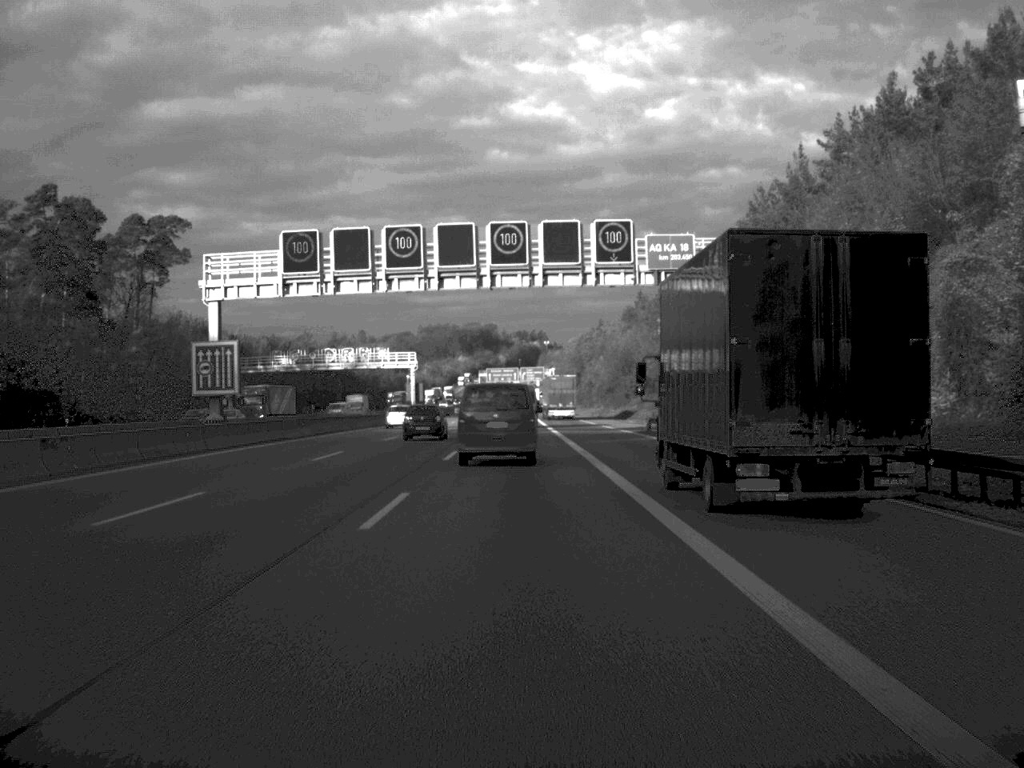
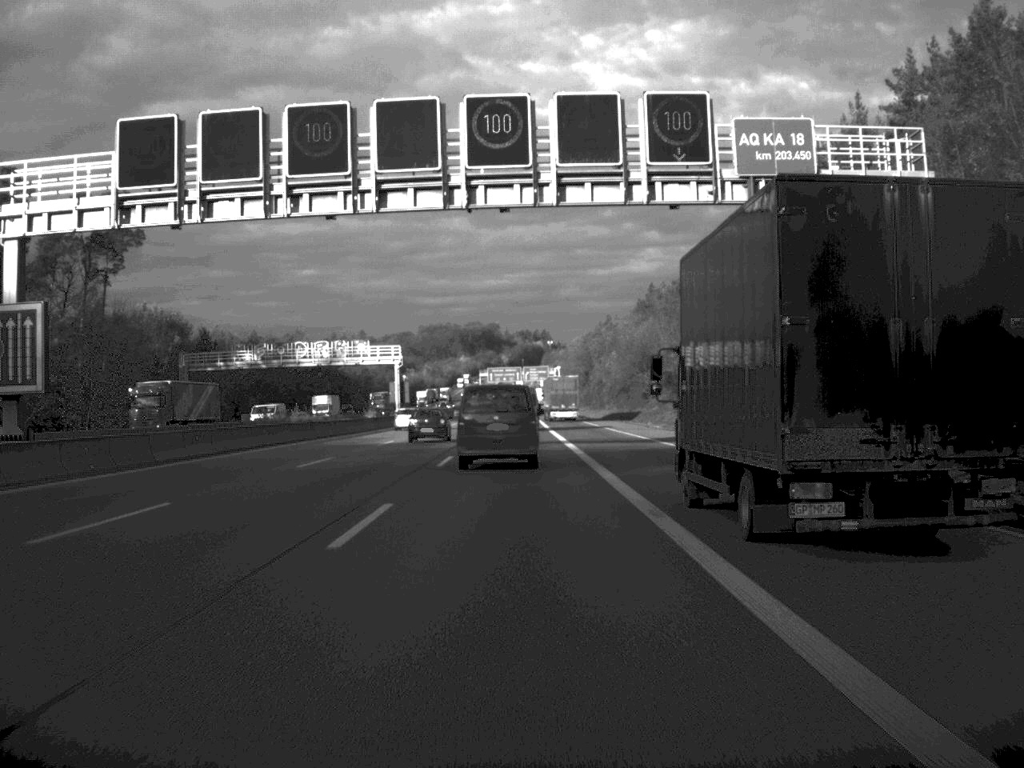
(0.0, +19.8) m; 0°
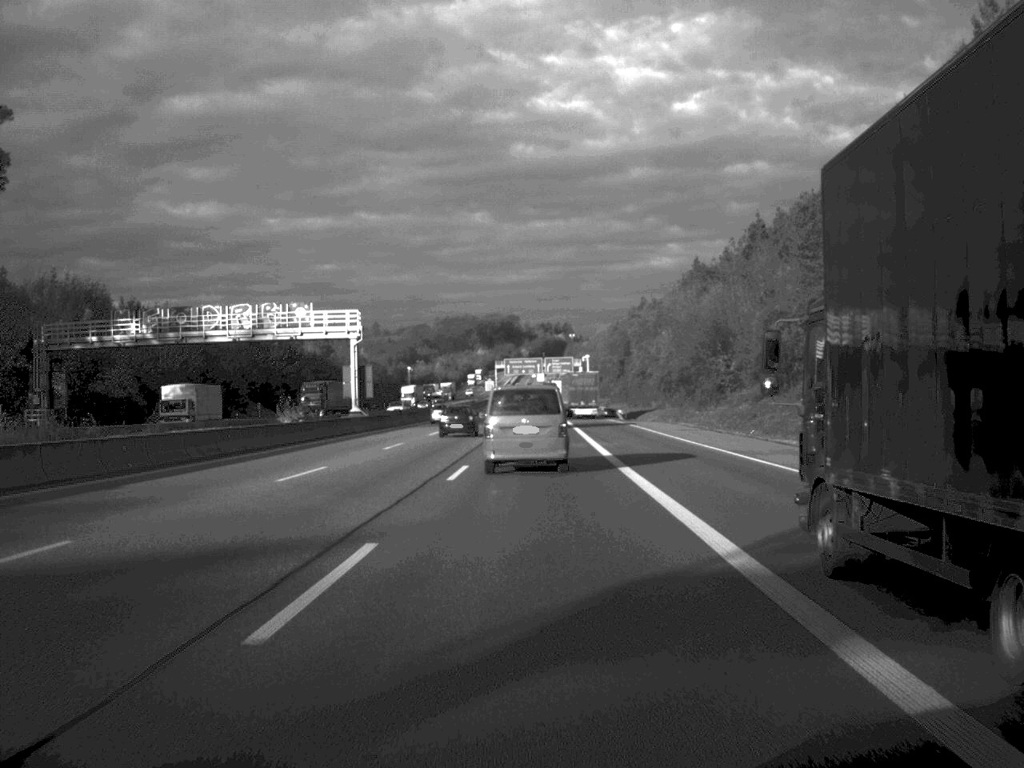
(-0.3, +40.9) m; -1°
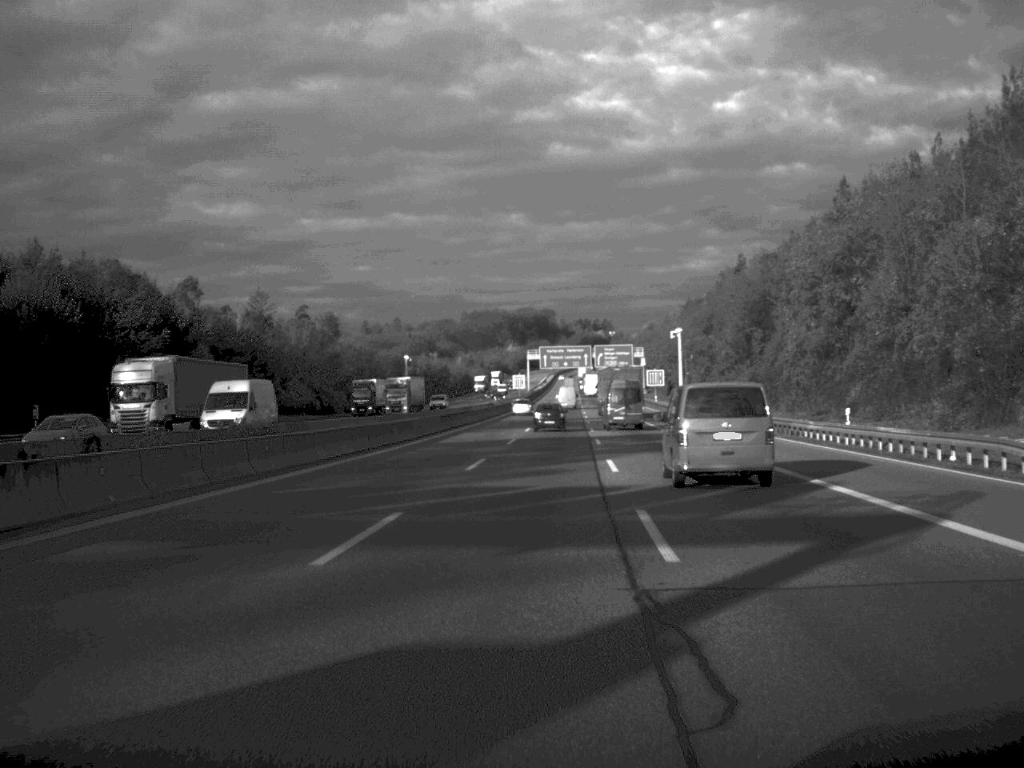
(-1.9, +84.5) m; -1°
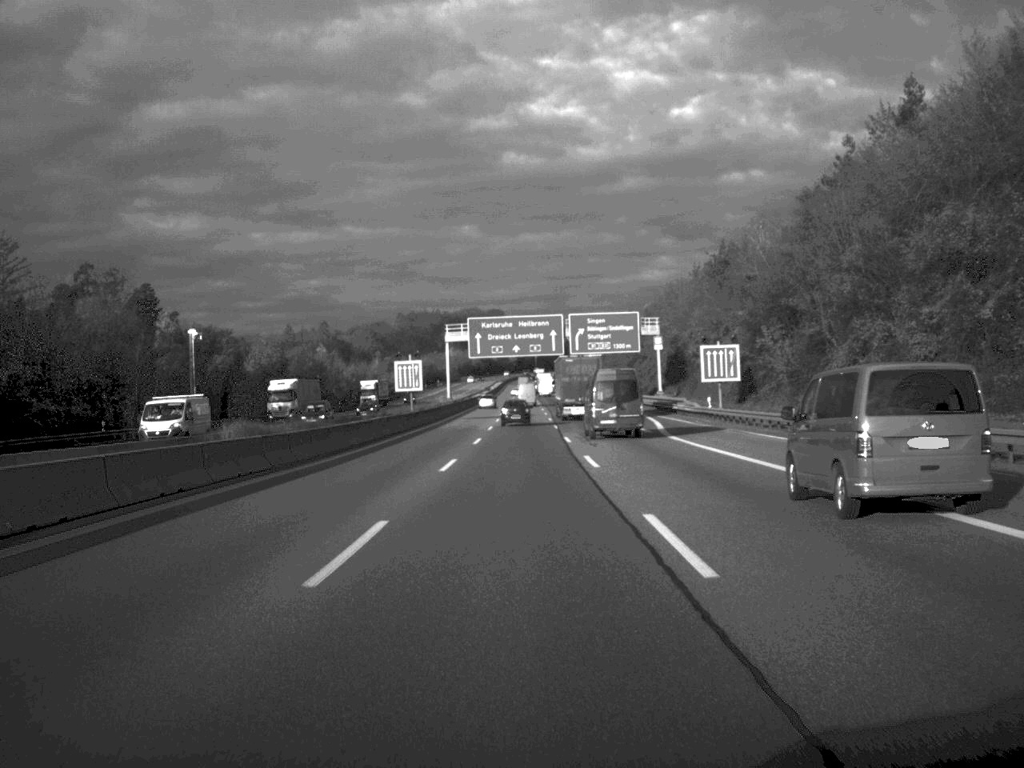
(+3.2, +108.0) m; +2°
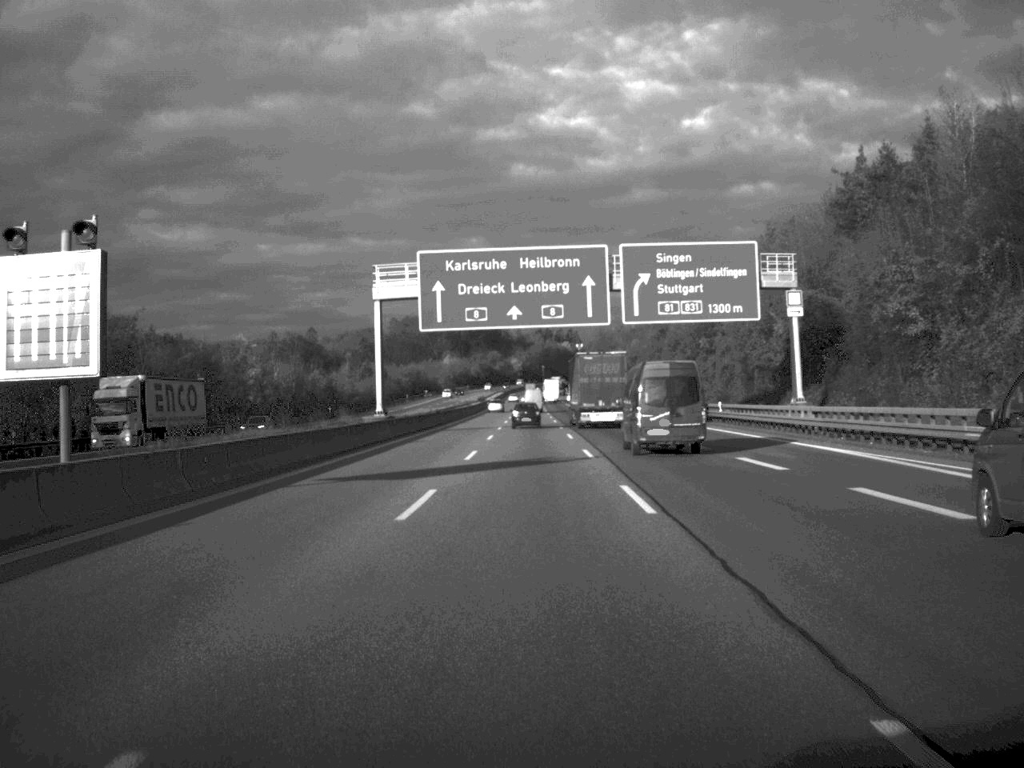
(-0.2, +64.3) m; 0°
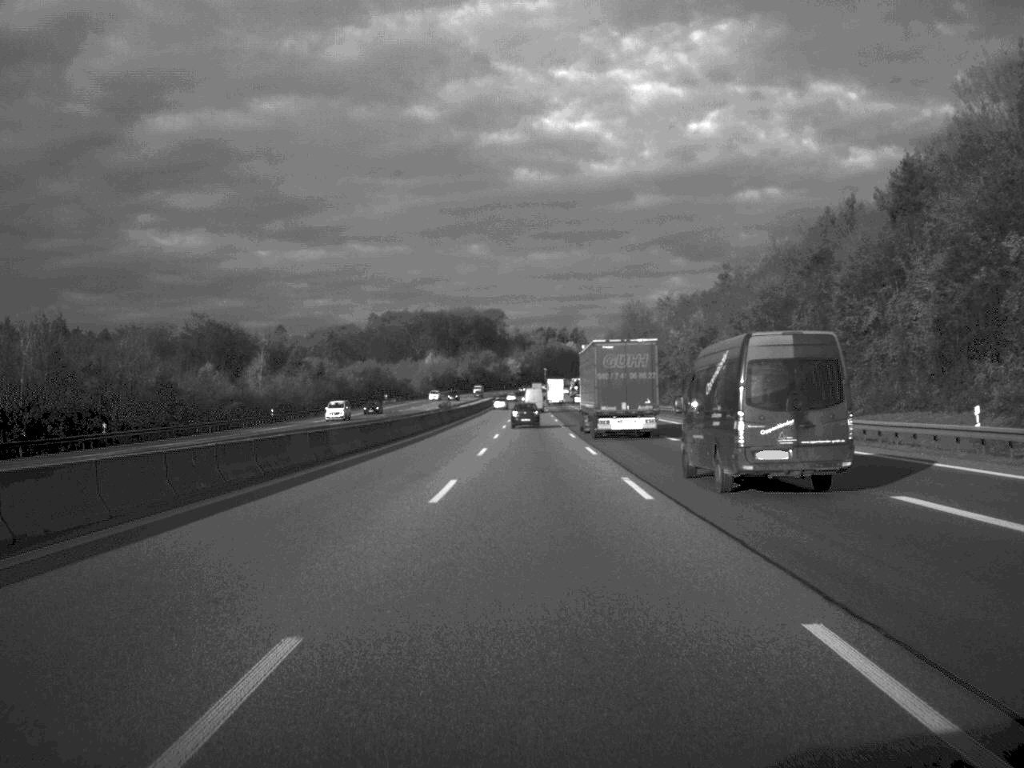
(0.0, +86.2) m; 0°
